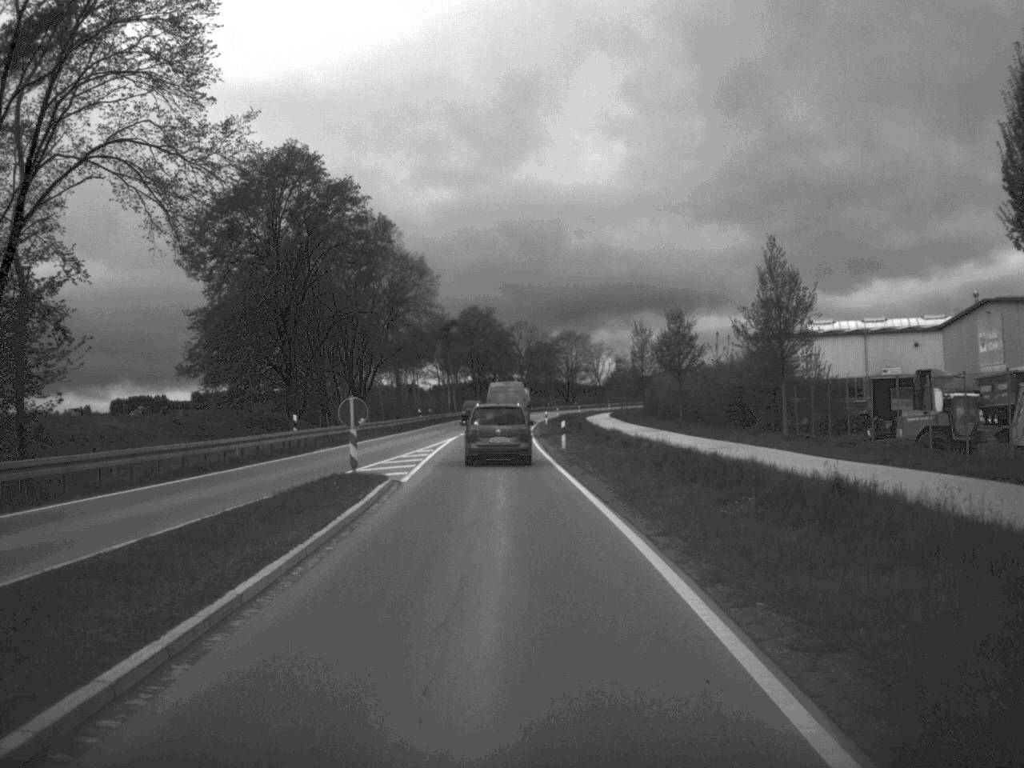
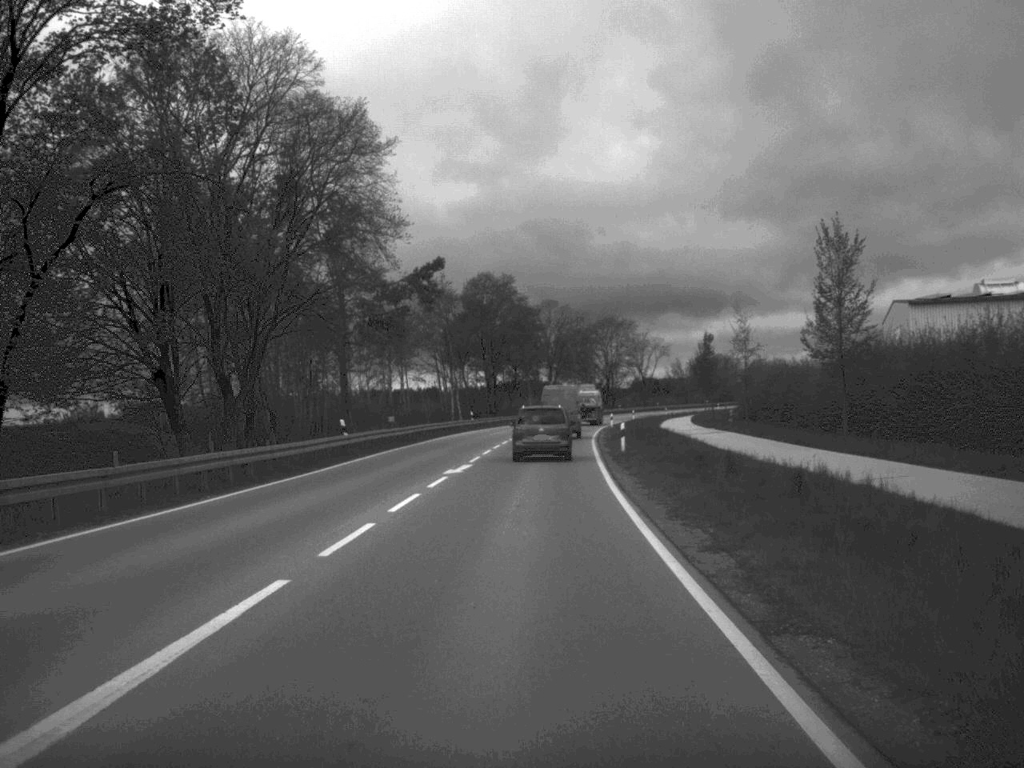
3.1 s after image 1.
(-1.0, +51.1) m; -1°
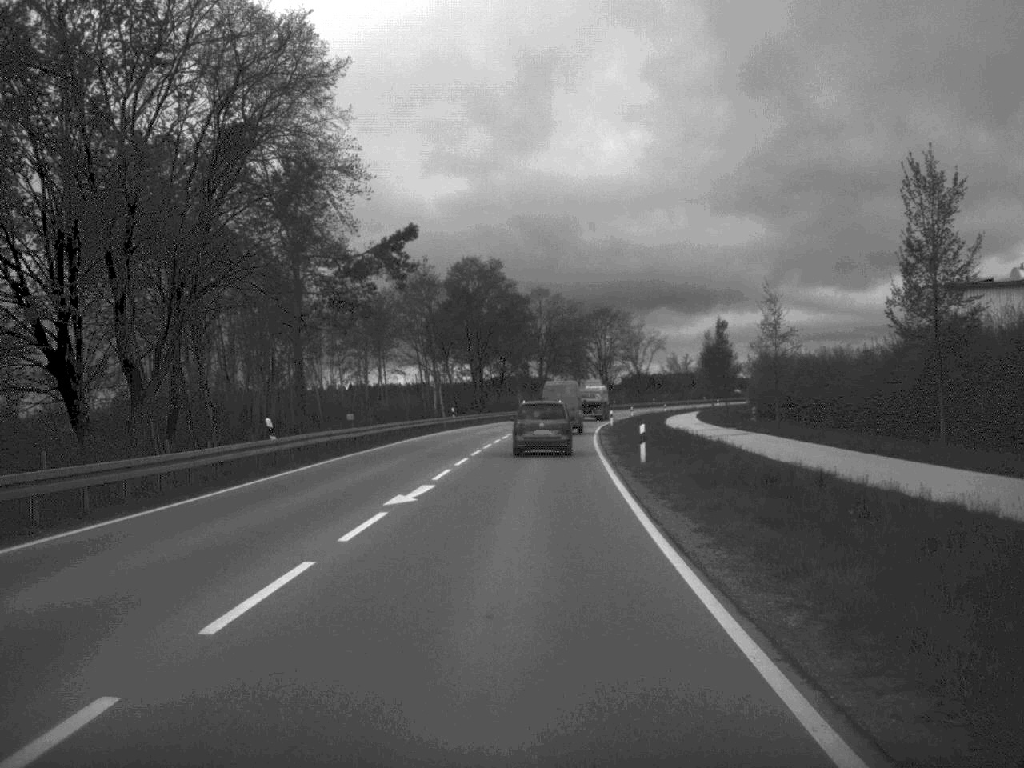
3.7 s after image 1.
(0.0, +10.6) m; 0°
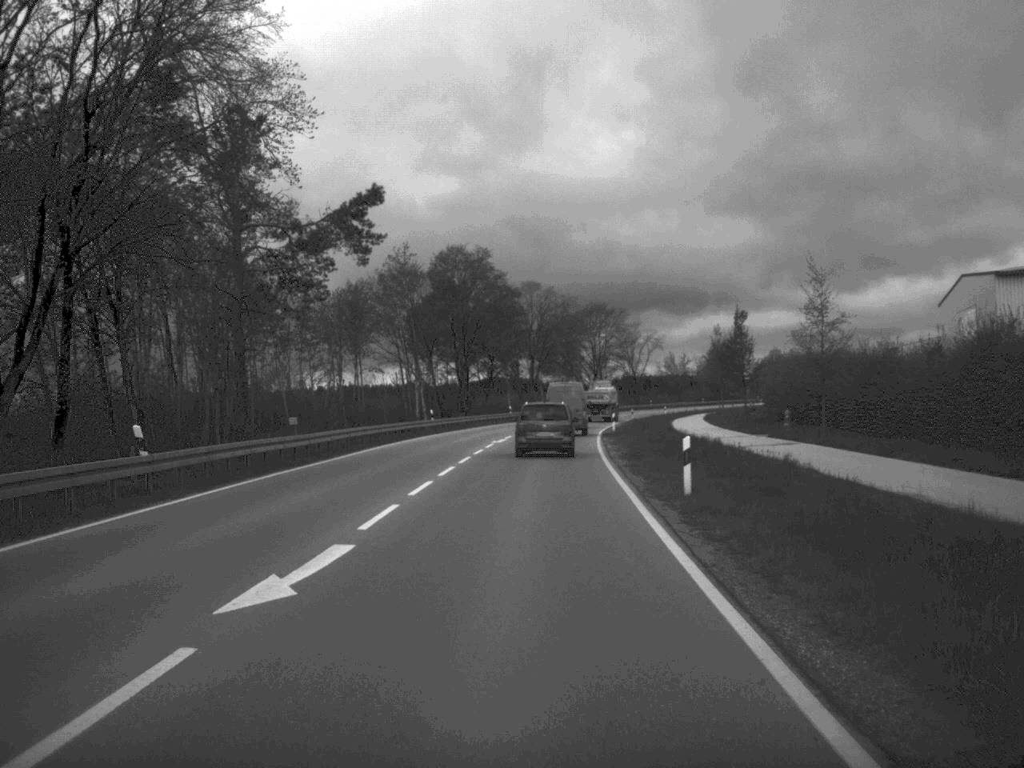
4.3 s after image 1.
(0.0, +10.3) m; 0°
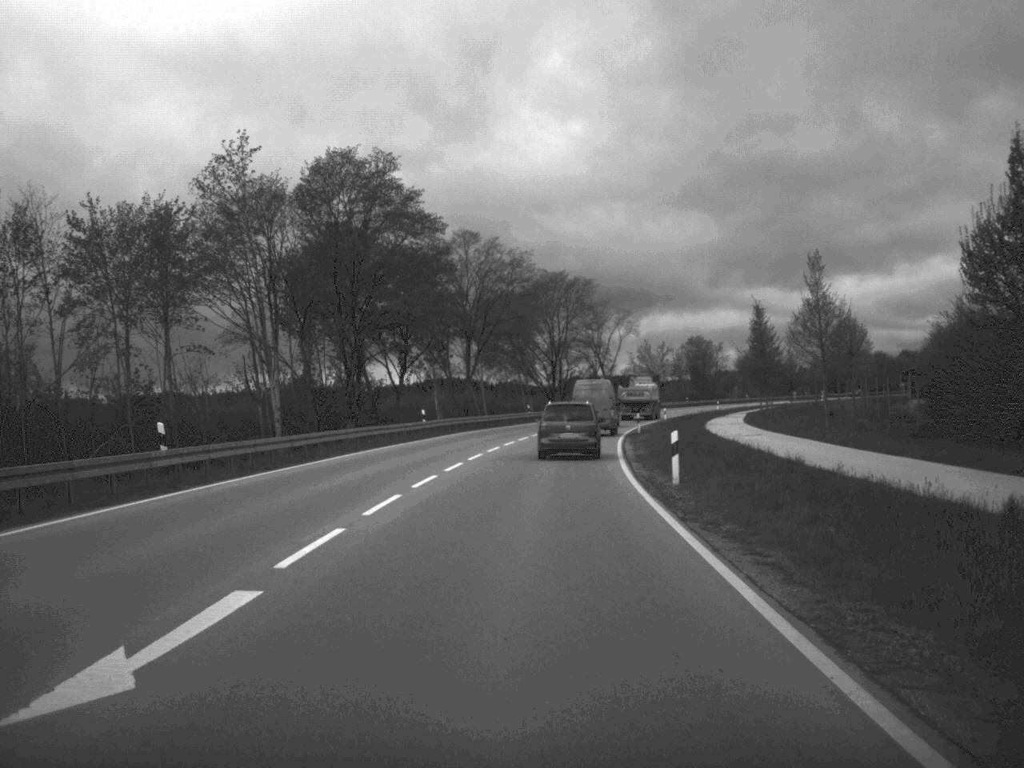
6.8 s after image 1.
(+0.8, +45.3) m; +2°
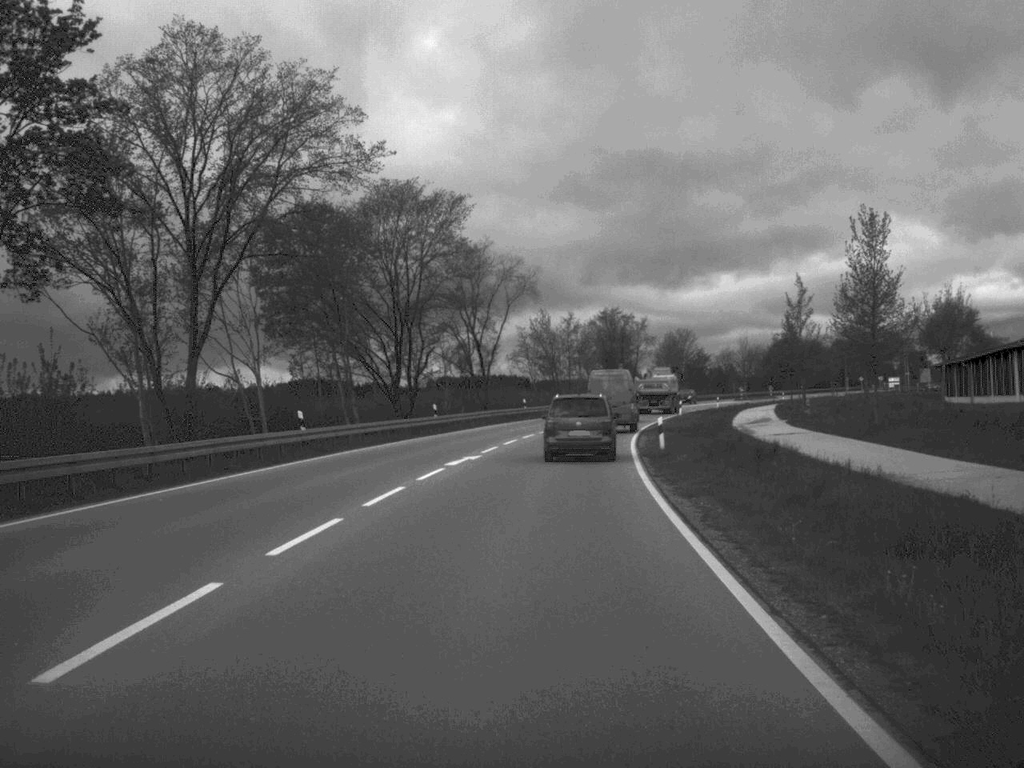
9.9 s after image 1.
(+2.6, +58.2) m; +6°
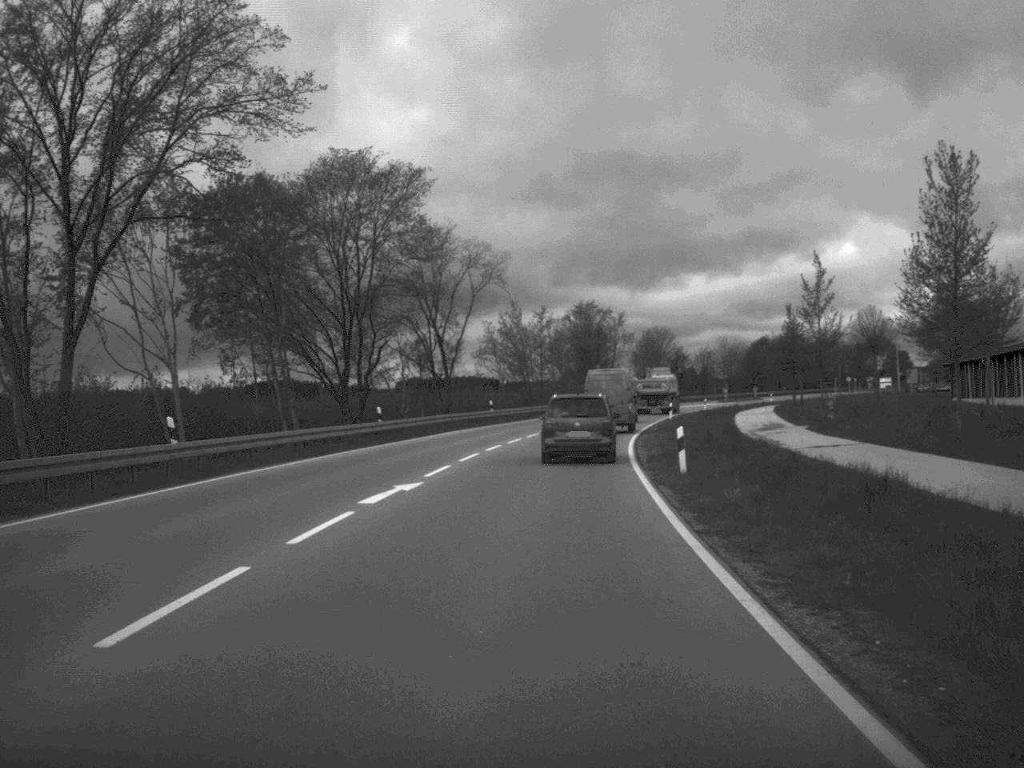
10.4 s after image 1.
(+0.1, +10.6) m; +1°
